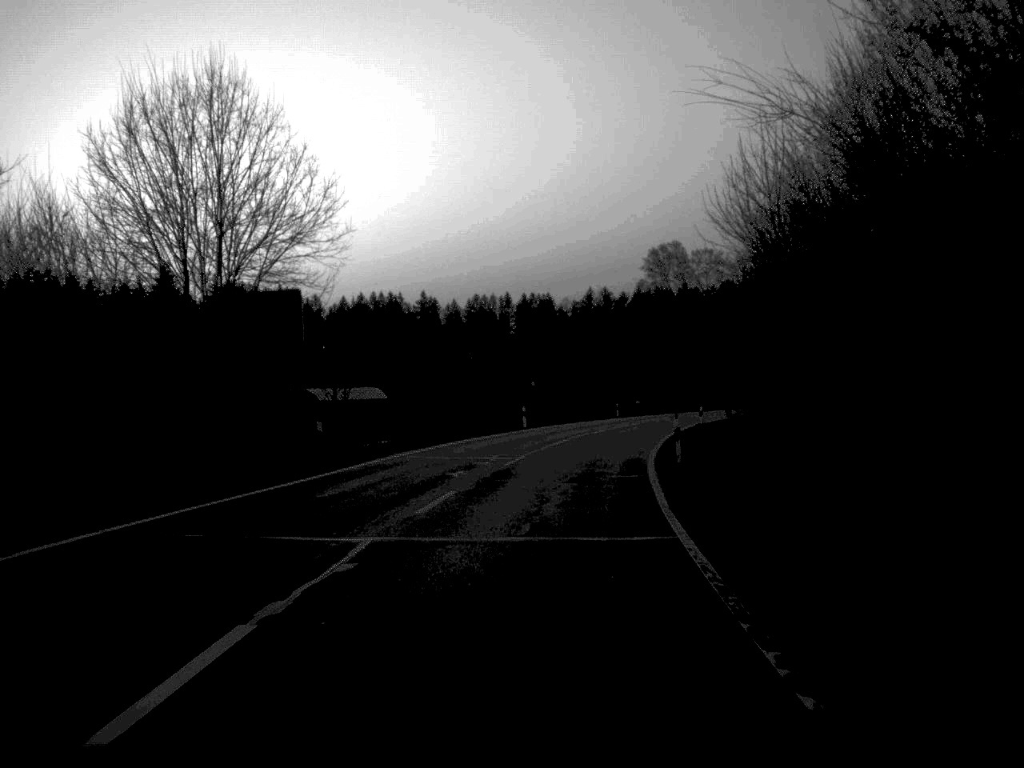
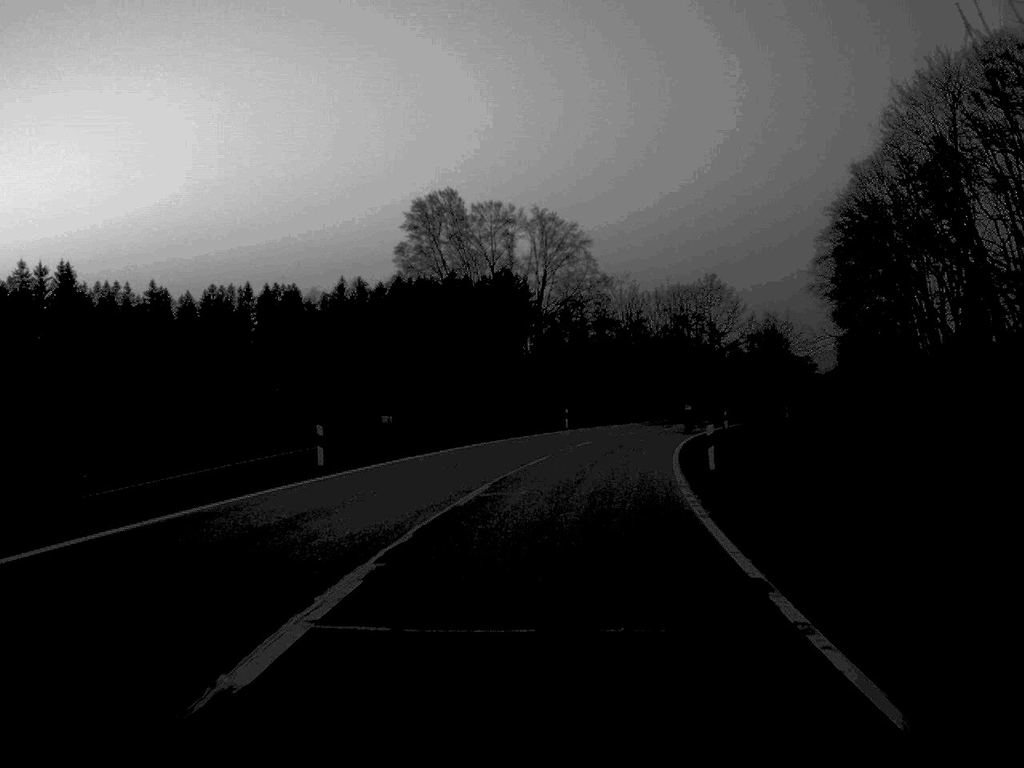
(+5.2, +57.9) m; +11°
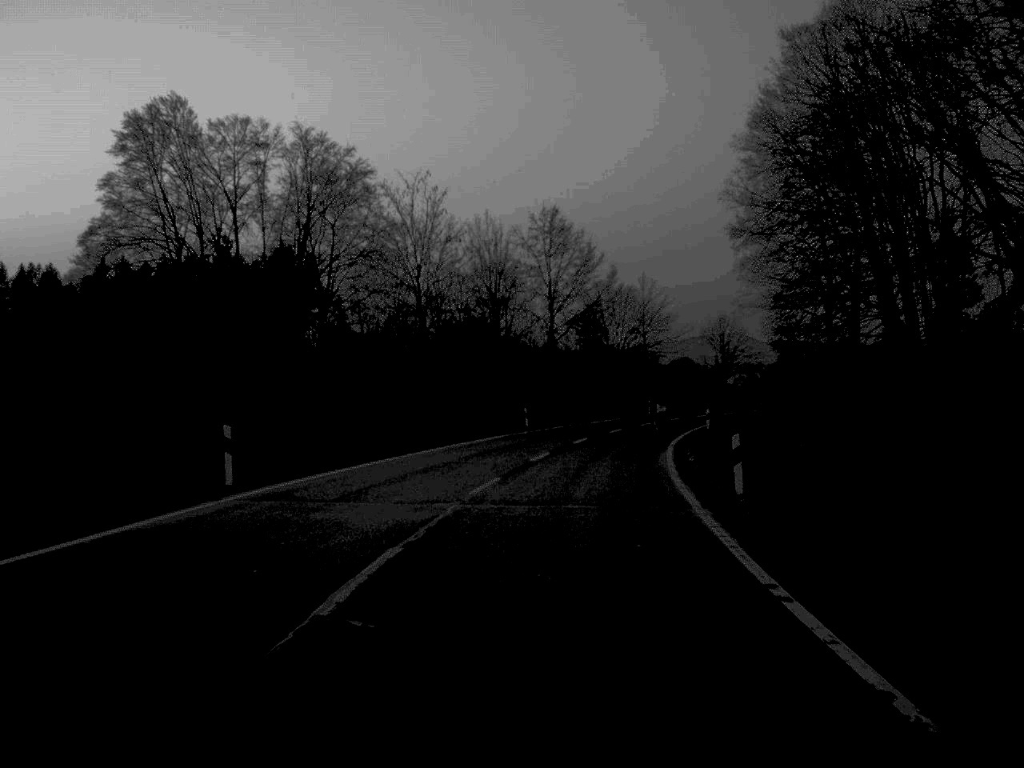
(+3.6, +44.9) m; +9°
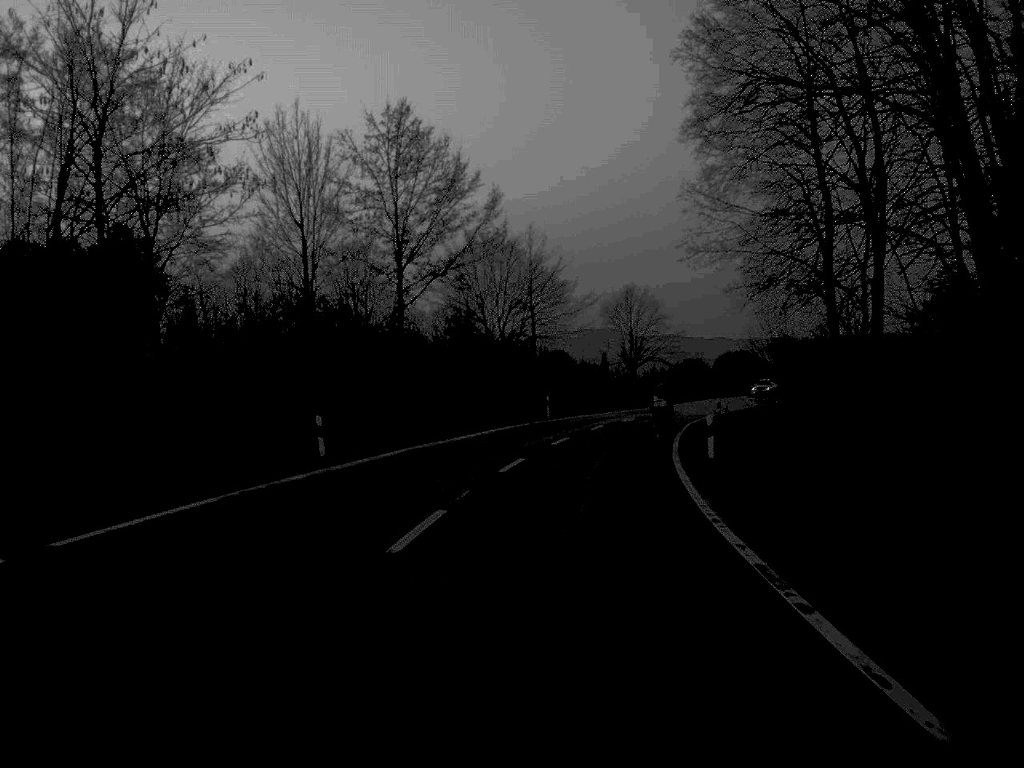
(+1.6, +30.8) m; +6°
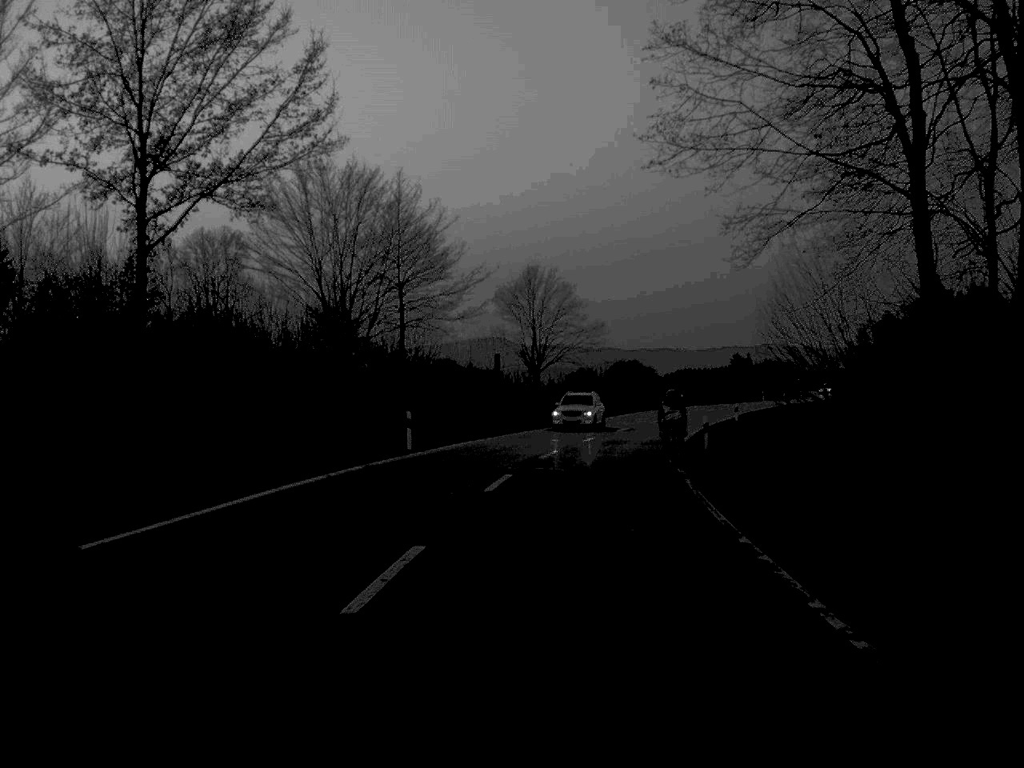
(+1.1, +25.9) m; +5°
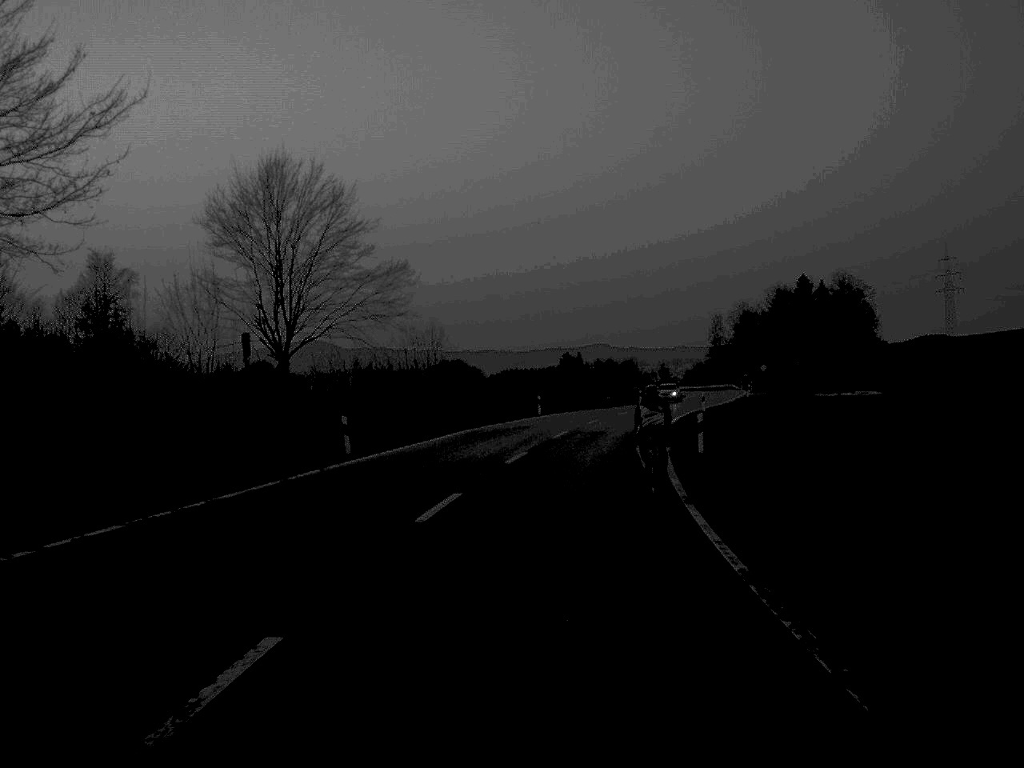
(+2.8, +38.7) m; +8°
